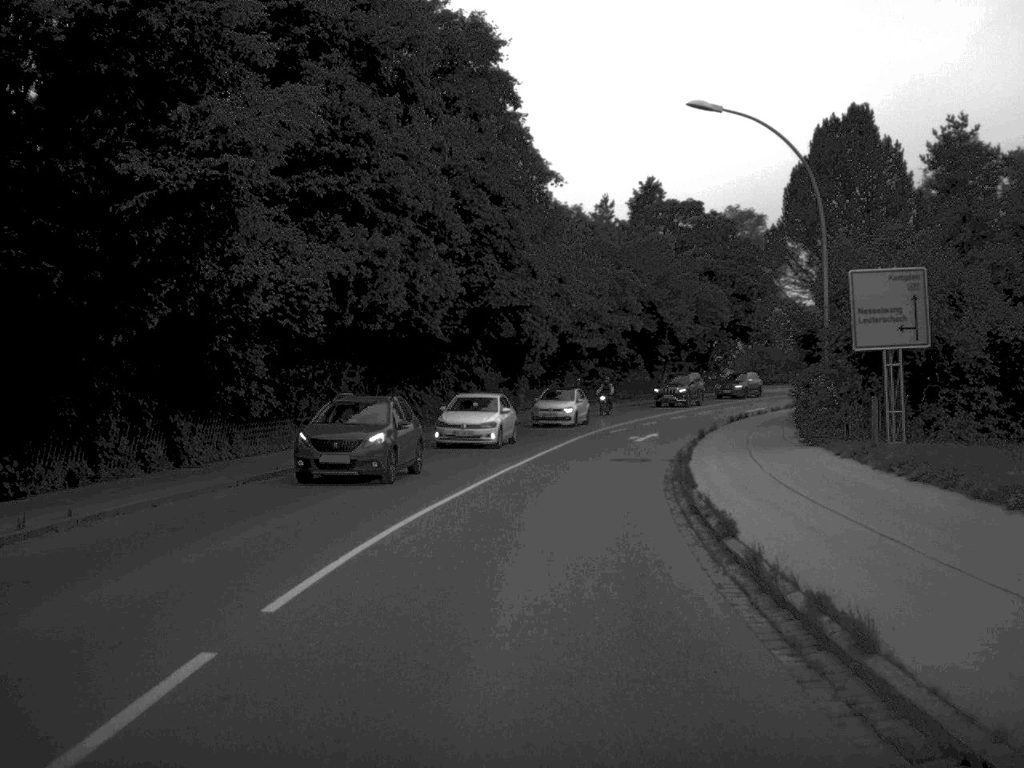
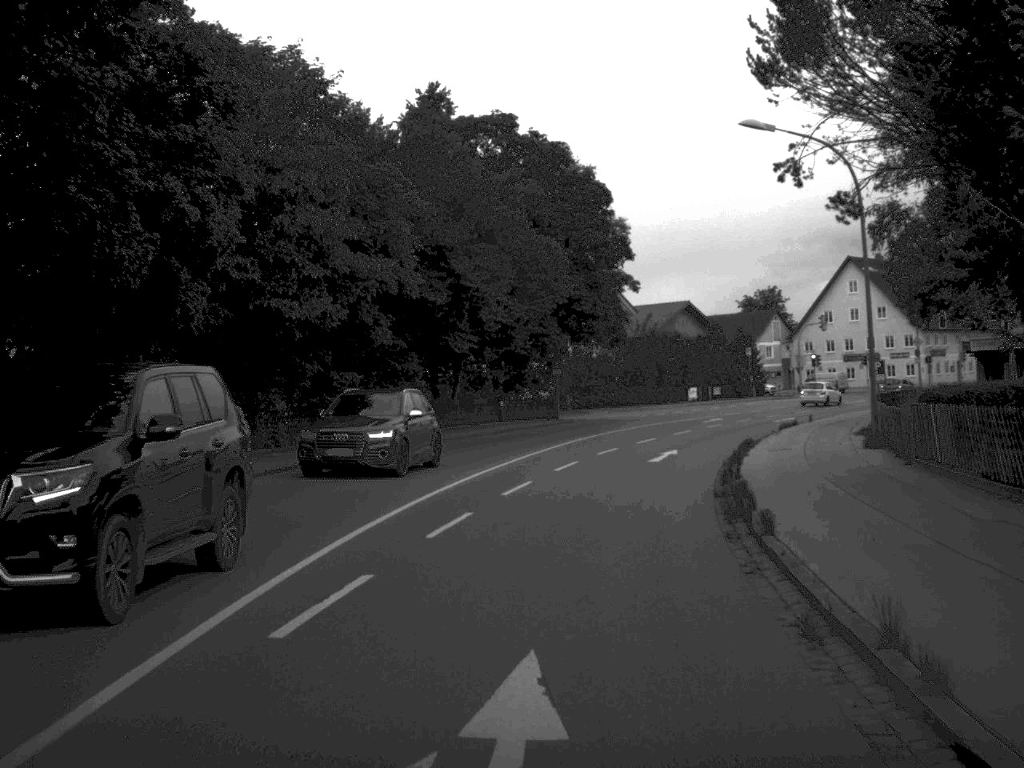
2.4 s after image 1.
(+2.7, +34.9) m; +10°
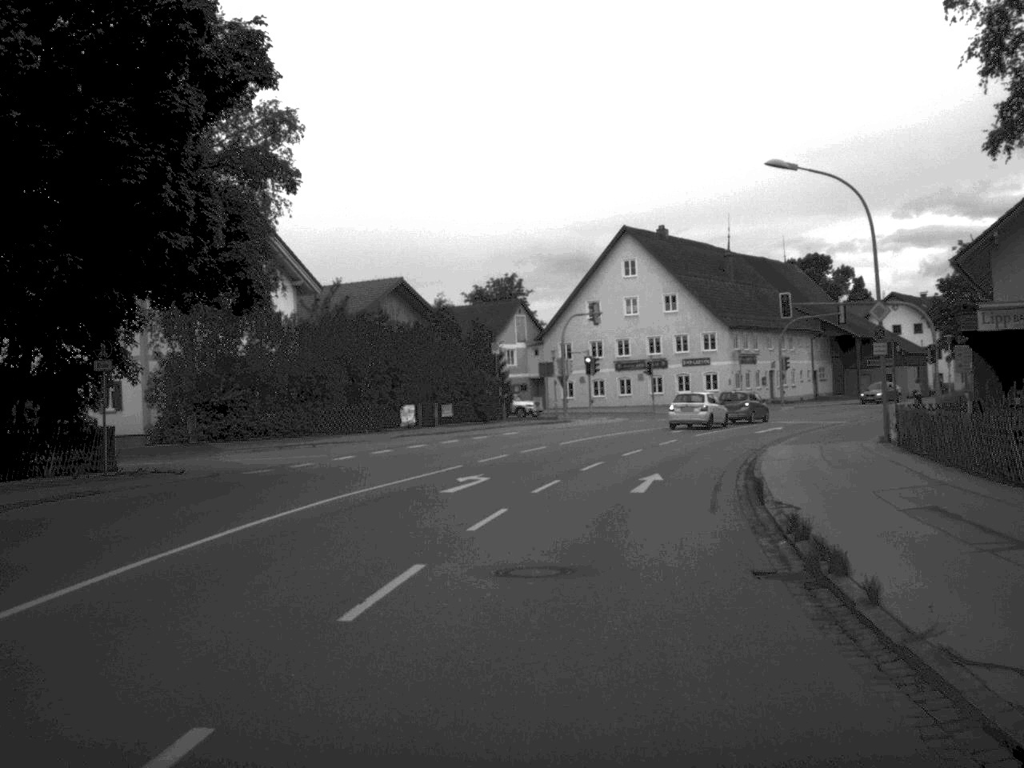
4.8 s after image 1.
(+3.9, +34.0) m; +13°
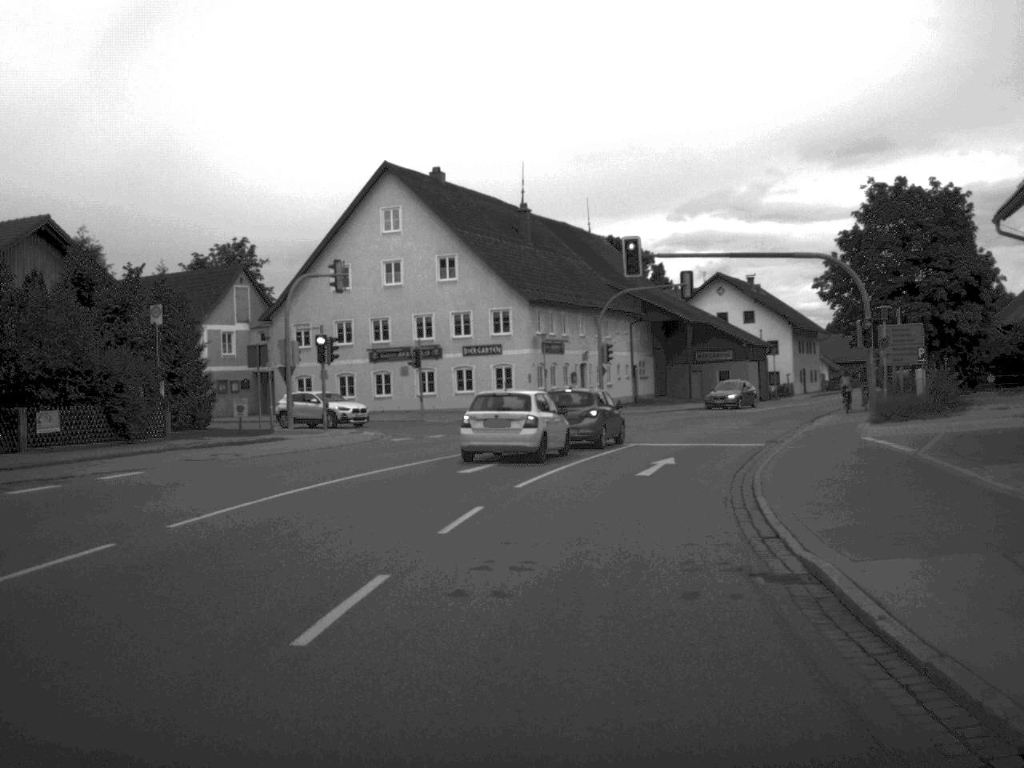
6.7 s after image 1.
(+2.1, +24.4) m; +10°
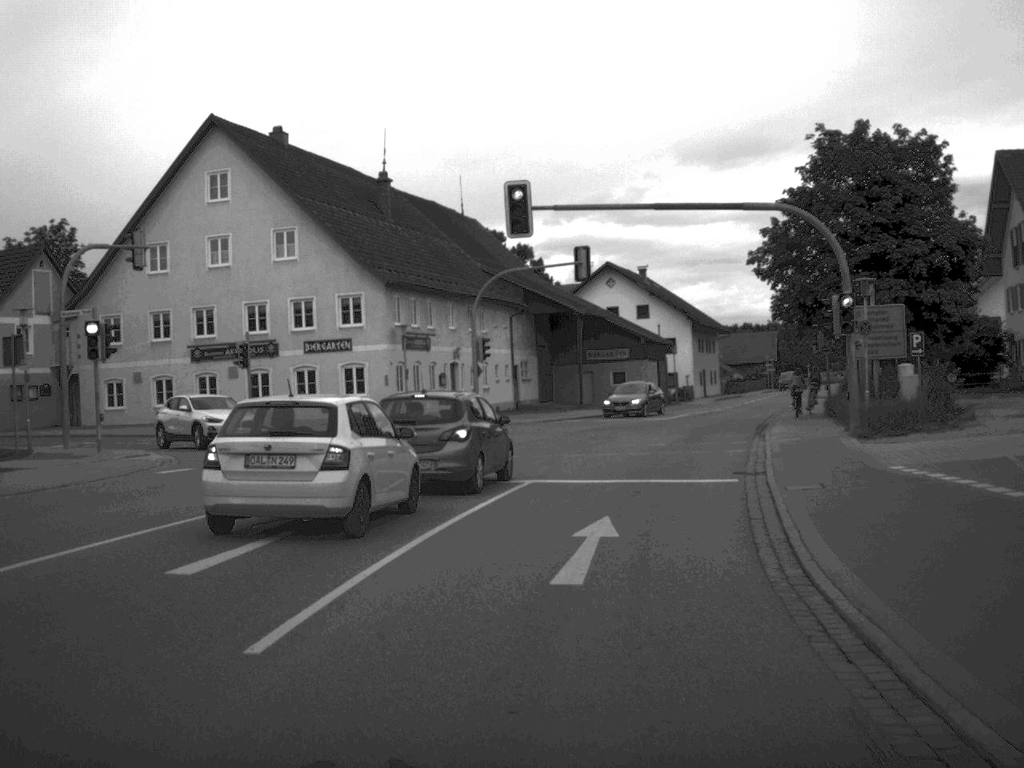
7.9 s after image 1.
(+0.6, +12.1) m; +5°
